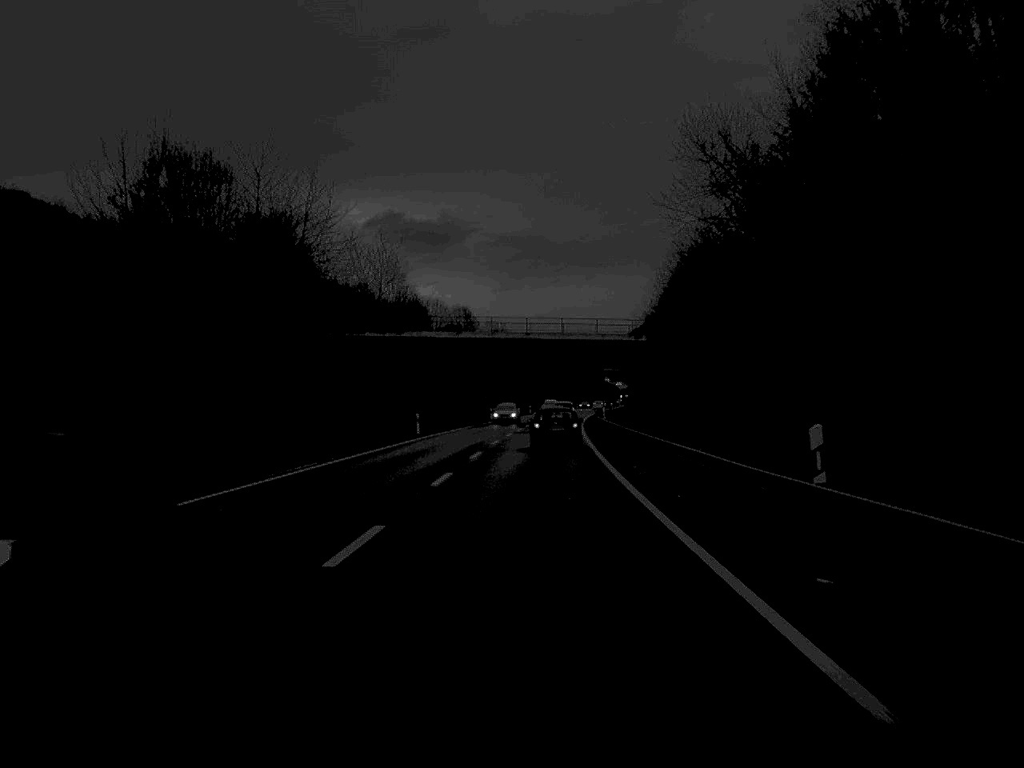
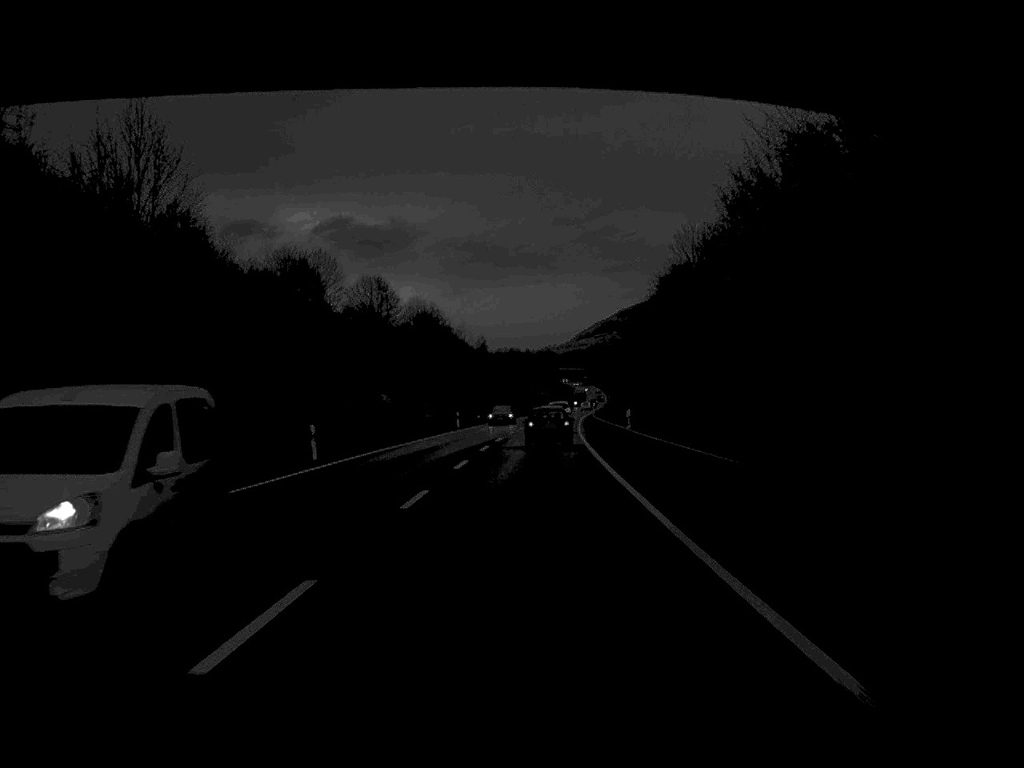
(+1.6, +77.2) m; +2°
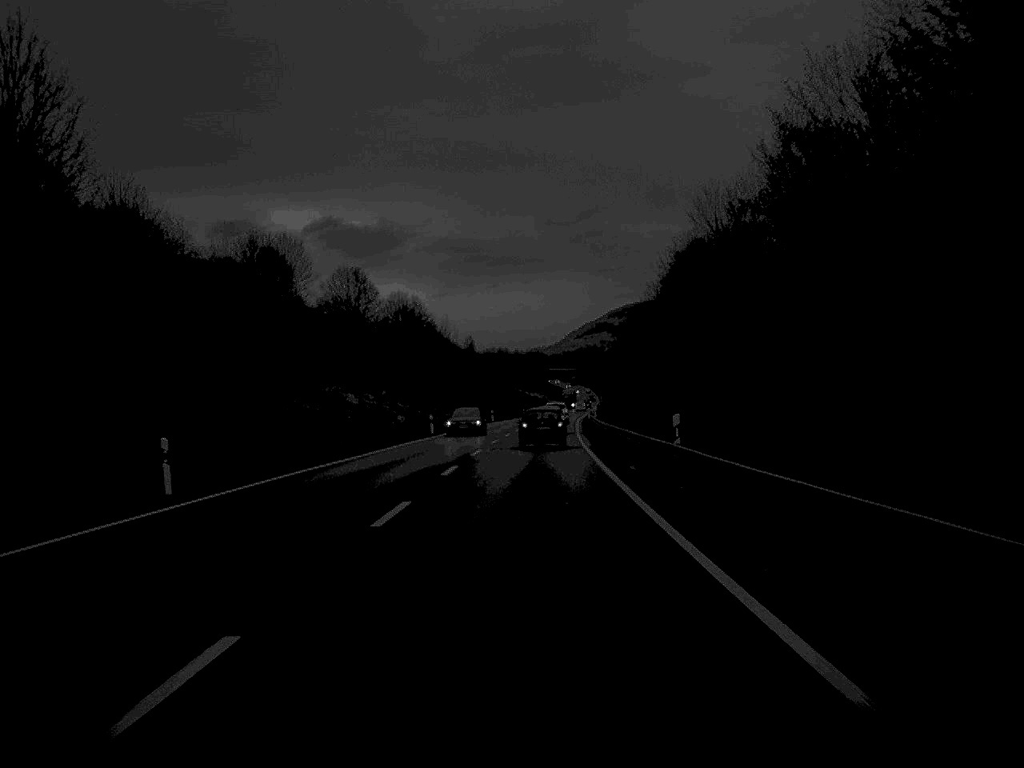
(+0.1, +14.8) m; 0°
